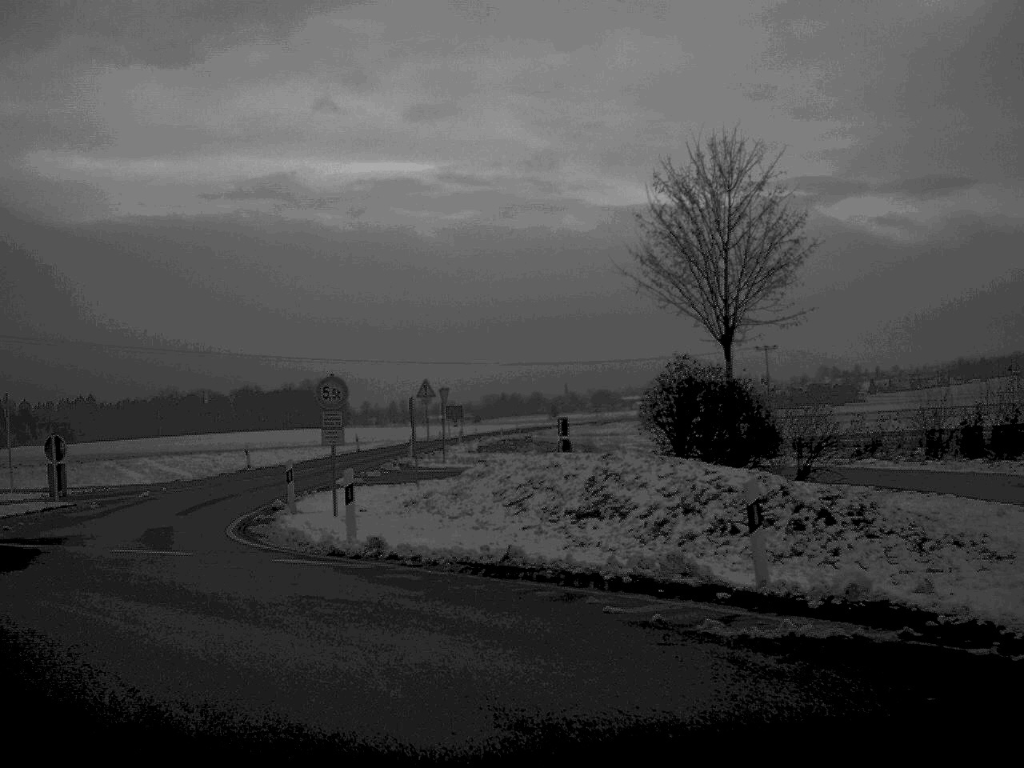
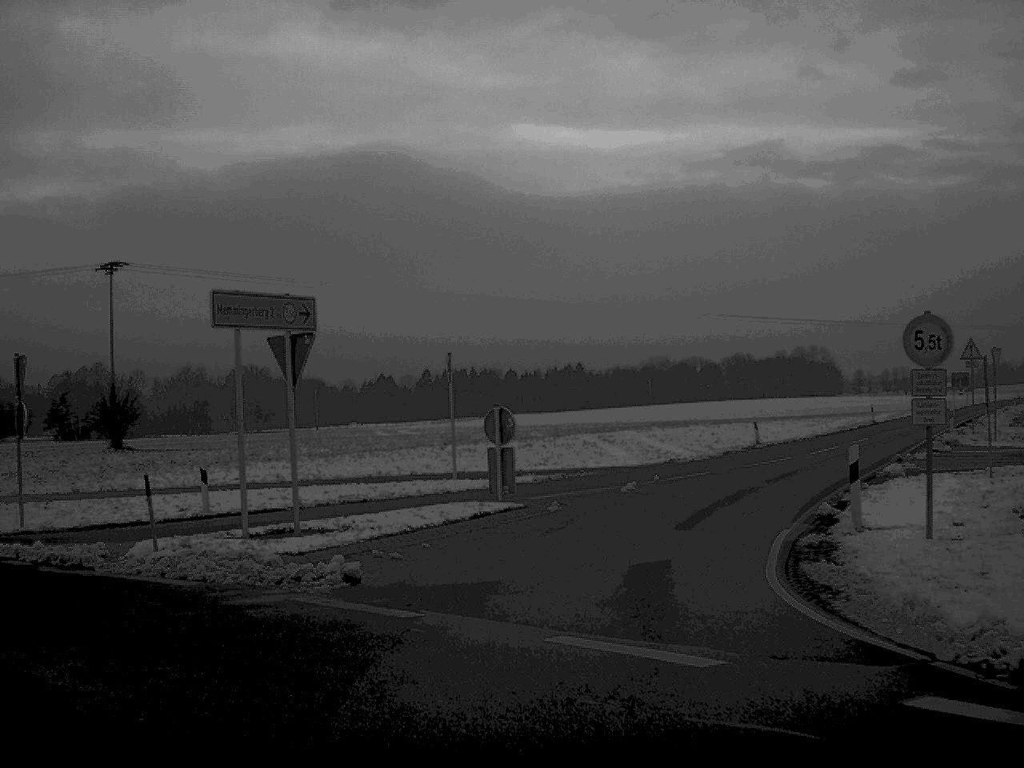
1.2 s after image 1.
(-1.9, +8.5) m; -21°
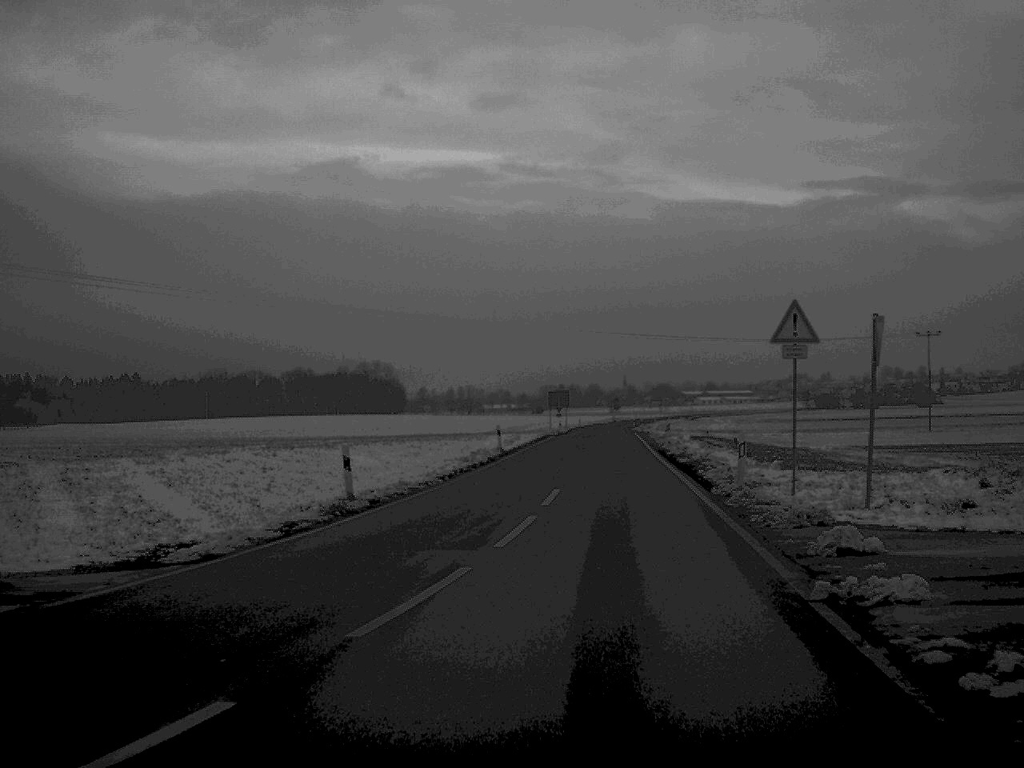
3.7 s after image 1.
(+2.9, +21.6) m; +20°
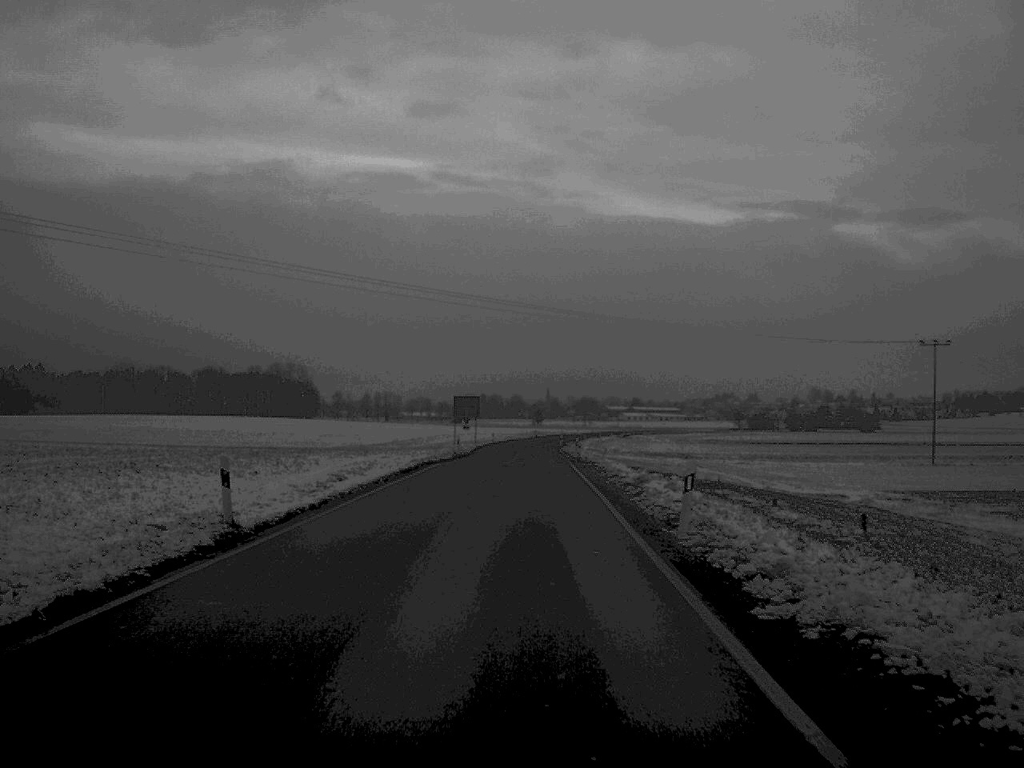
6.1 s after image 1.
(+1.9, +31.2) m; +3°
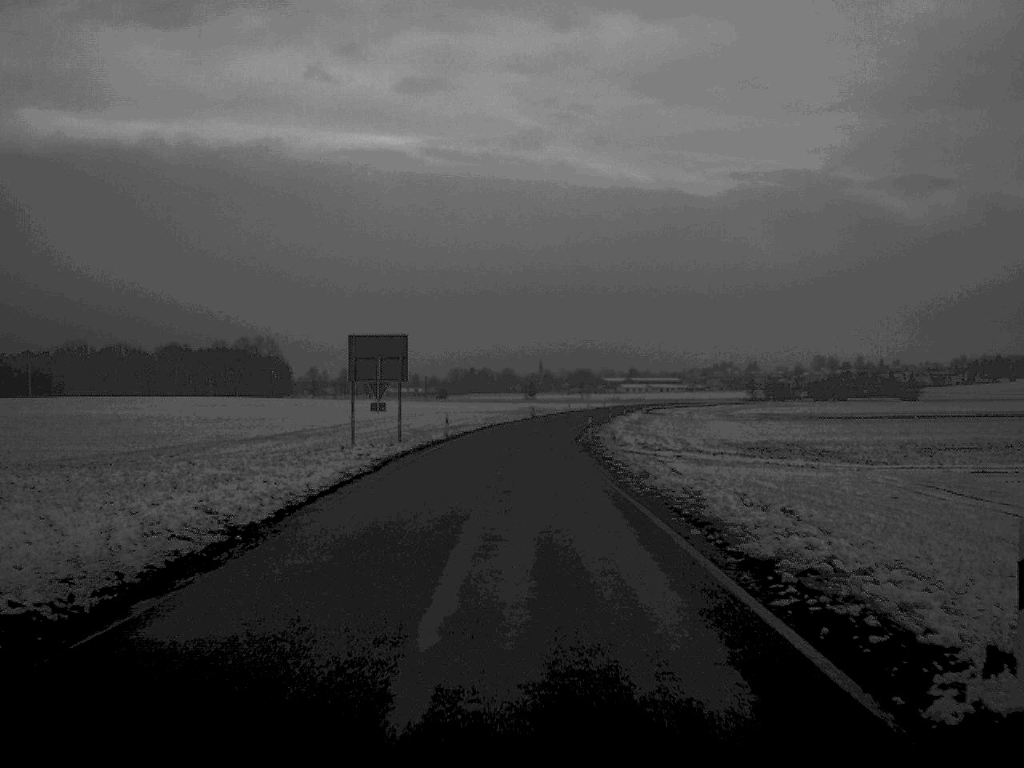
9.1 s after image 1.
(+0.2, +61.7) m; 0°
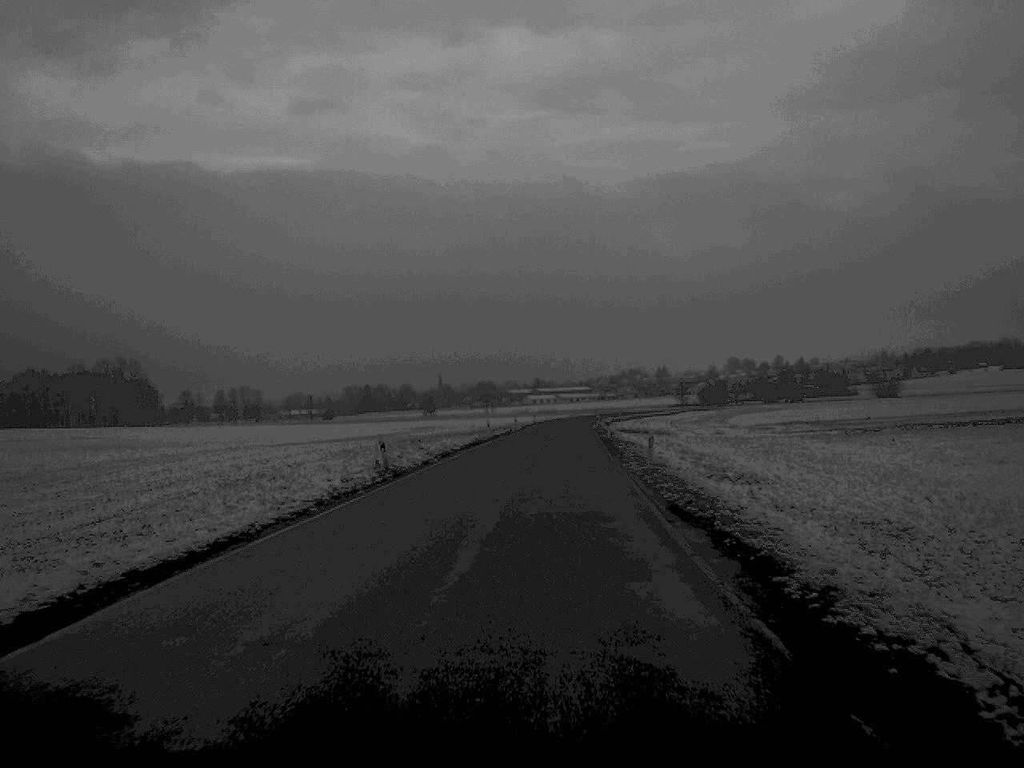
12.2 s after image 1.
(+1.7, +75.0) m; +5°
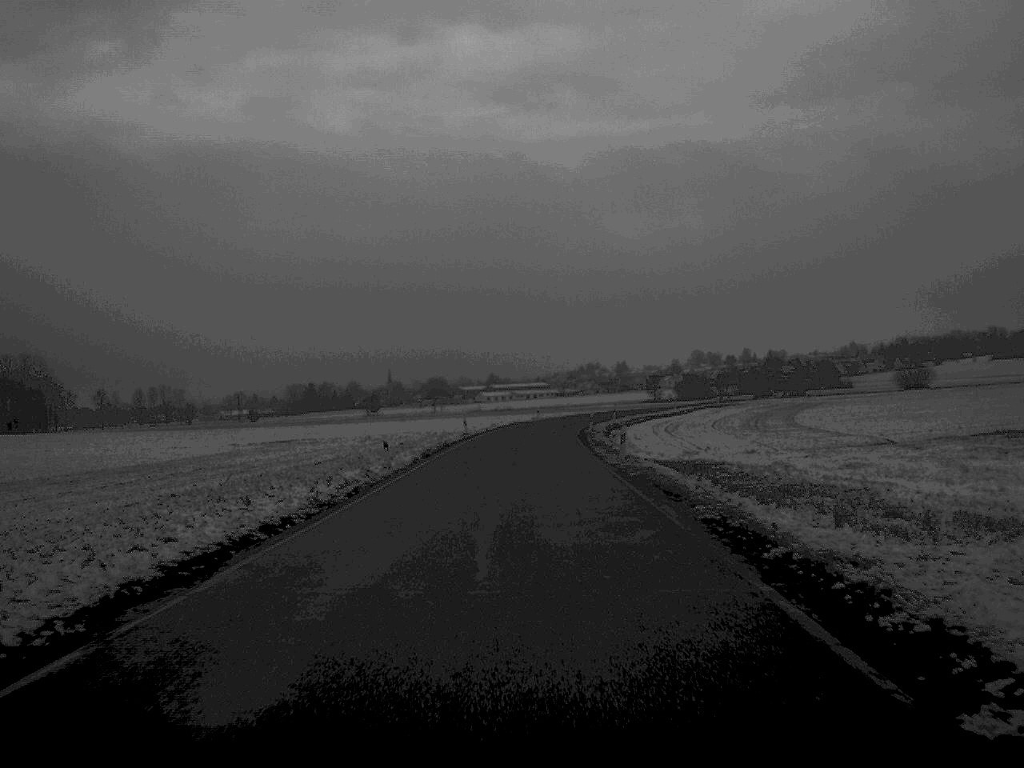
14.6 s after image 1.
(+1.6, +63.7) m; +2°
